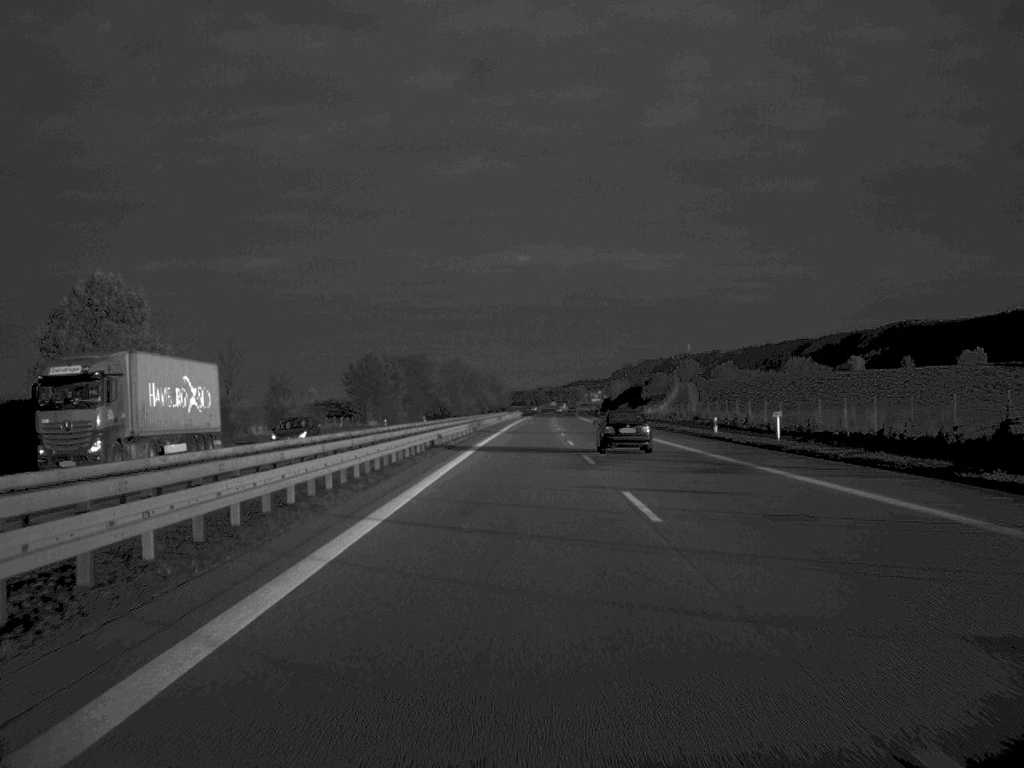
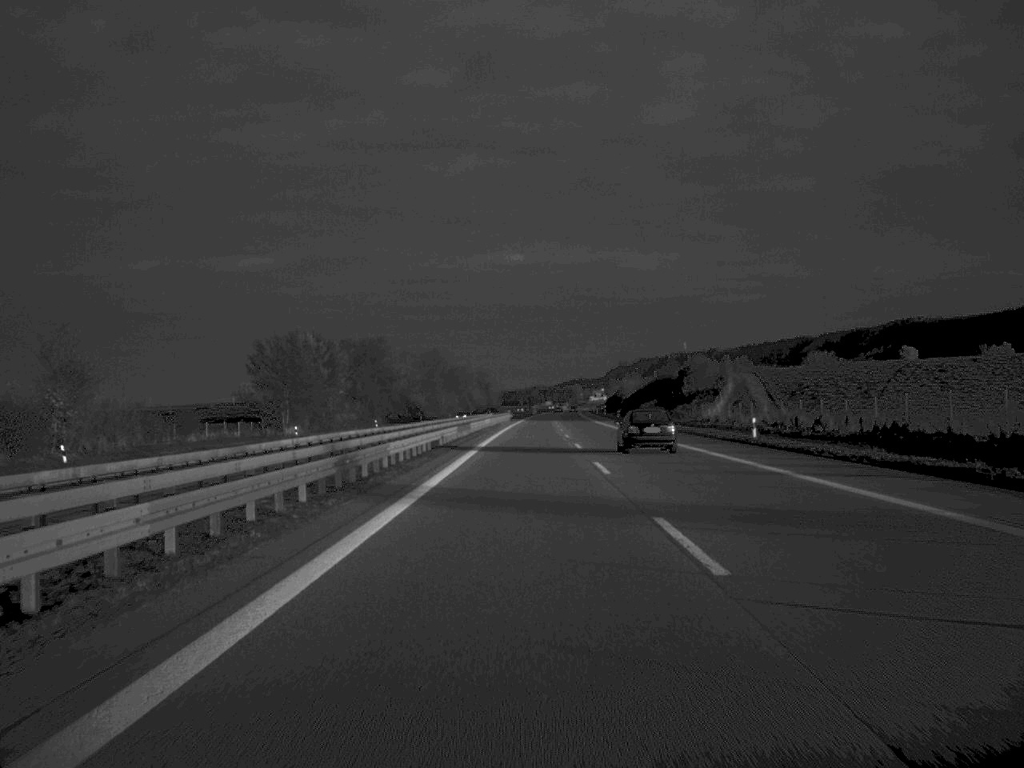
(+0.2, +59.8) m; 0°
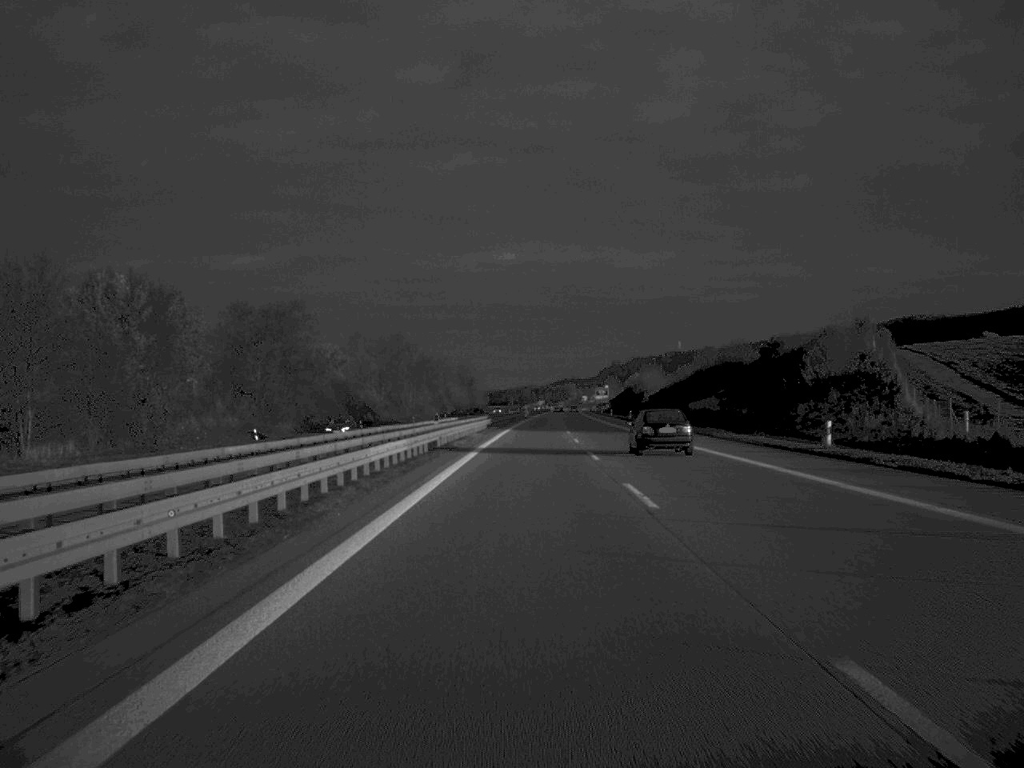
(+0.2, +63.8) m; 0°
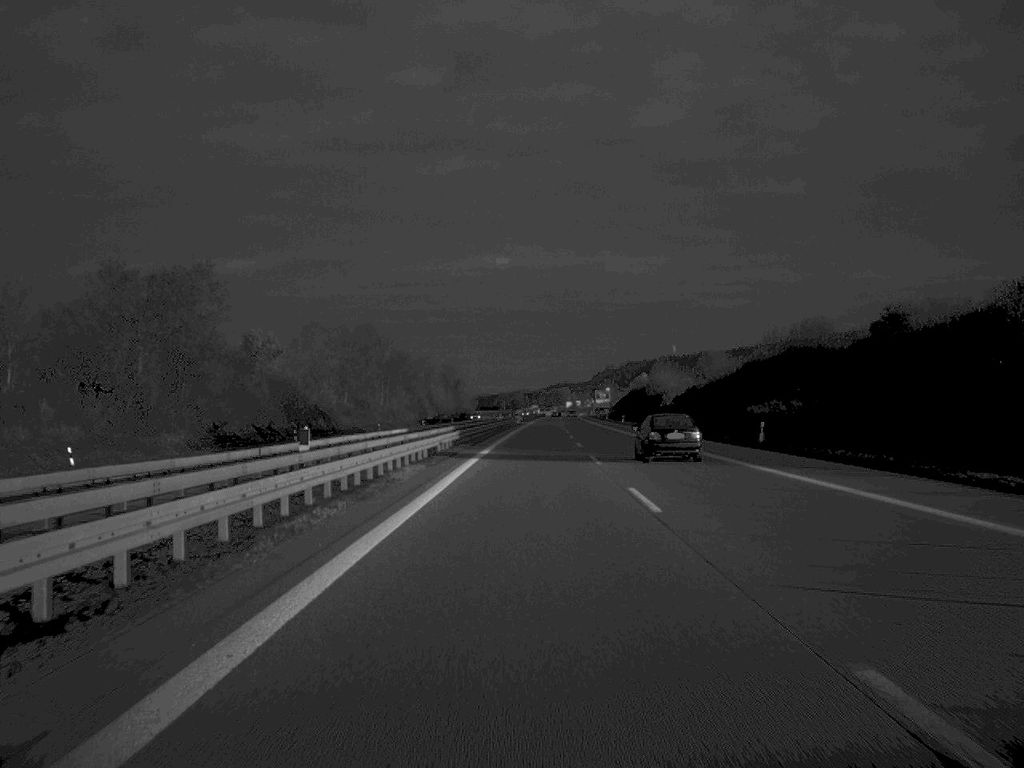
(+0.1, +35.5) m; 0°
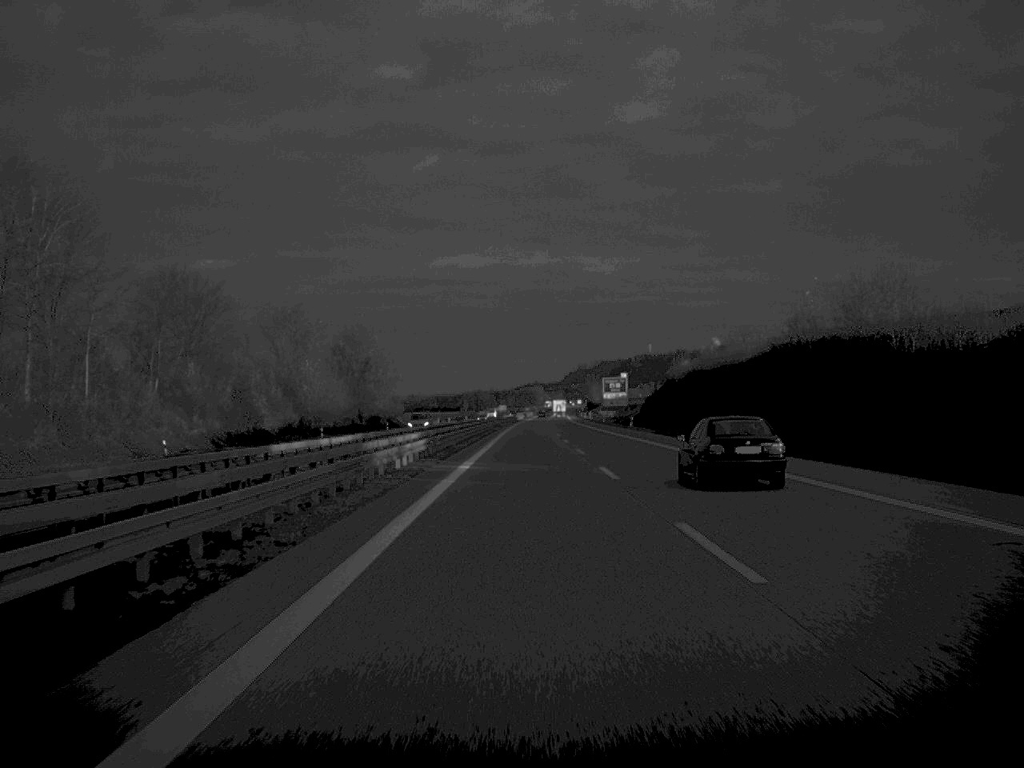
(+1.5, +133.9) m; +1°
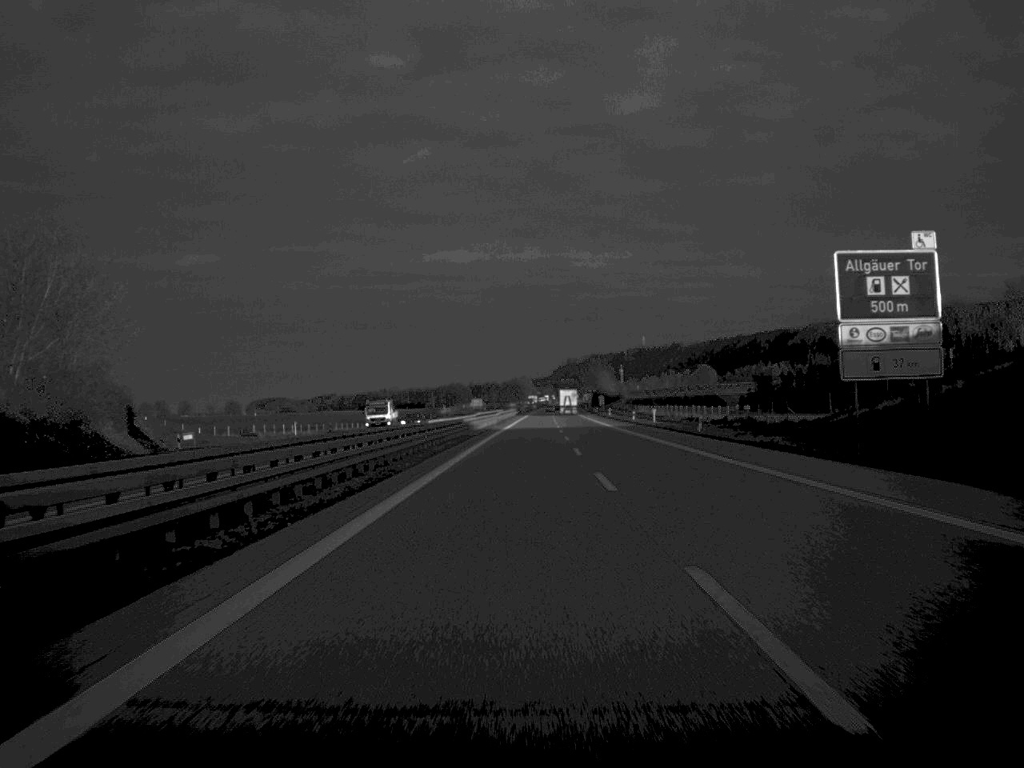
(+0.8, +148.8) m; 0°
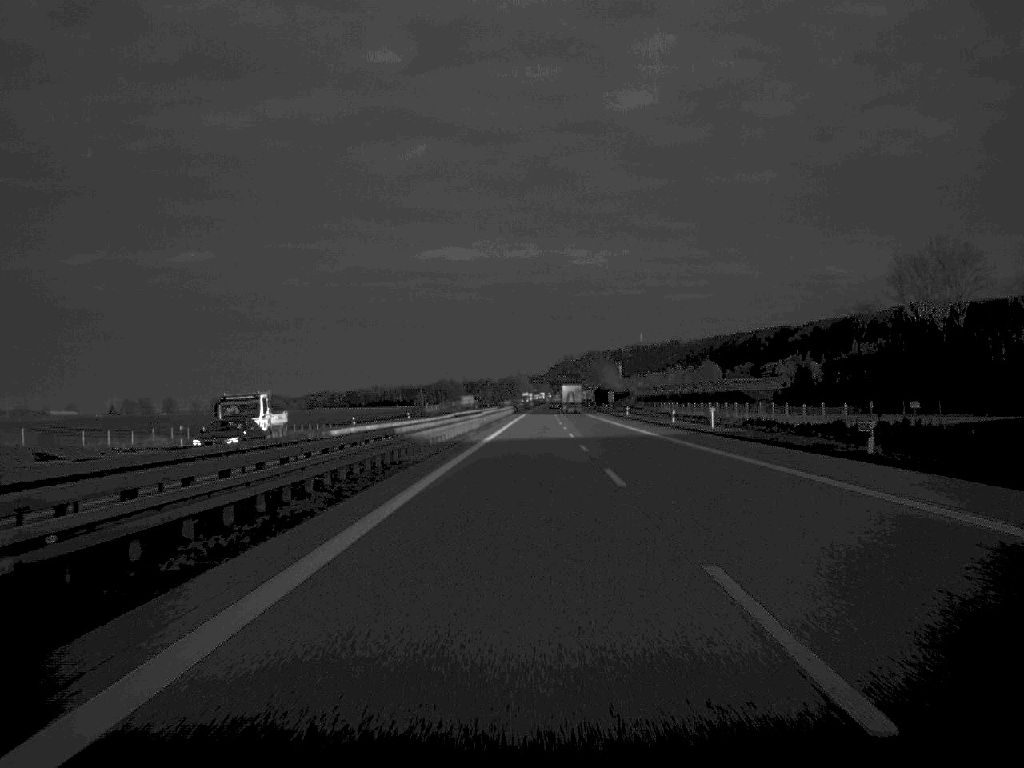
(0.0, +35.9) m; 0°
